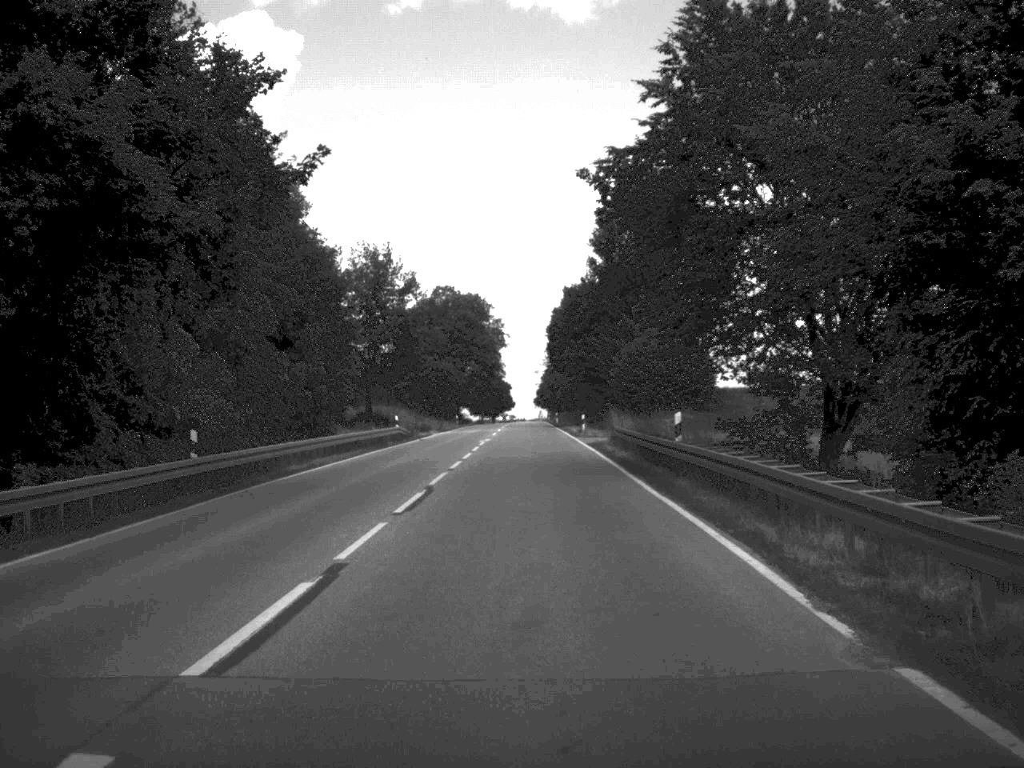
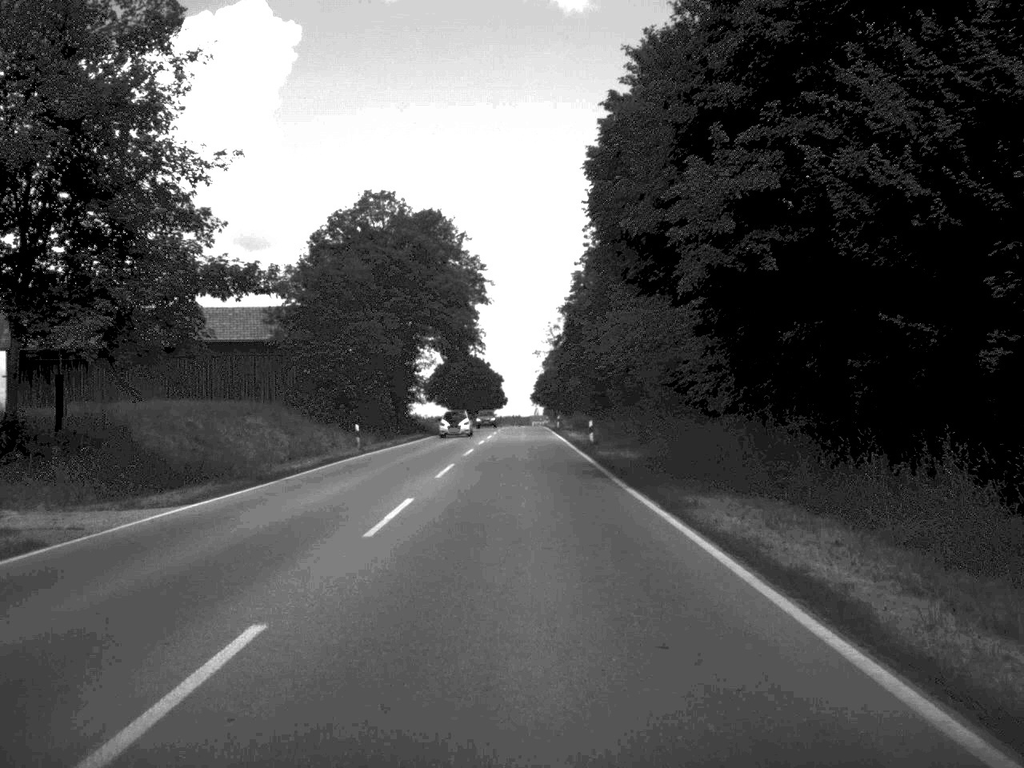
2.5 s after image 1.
(0.0, +63.4) m; 0°
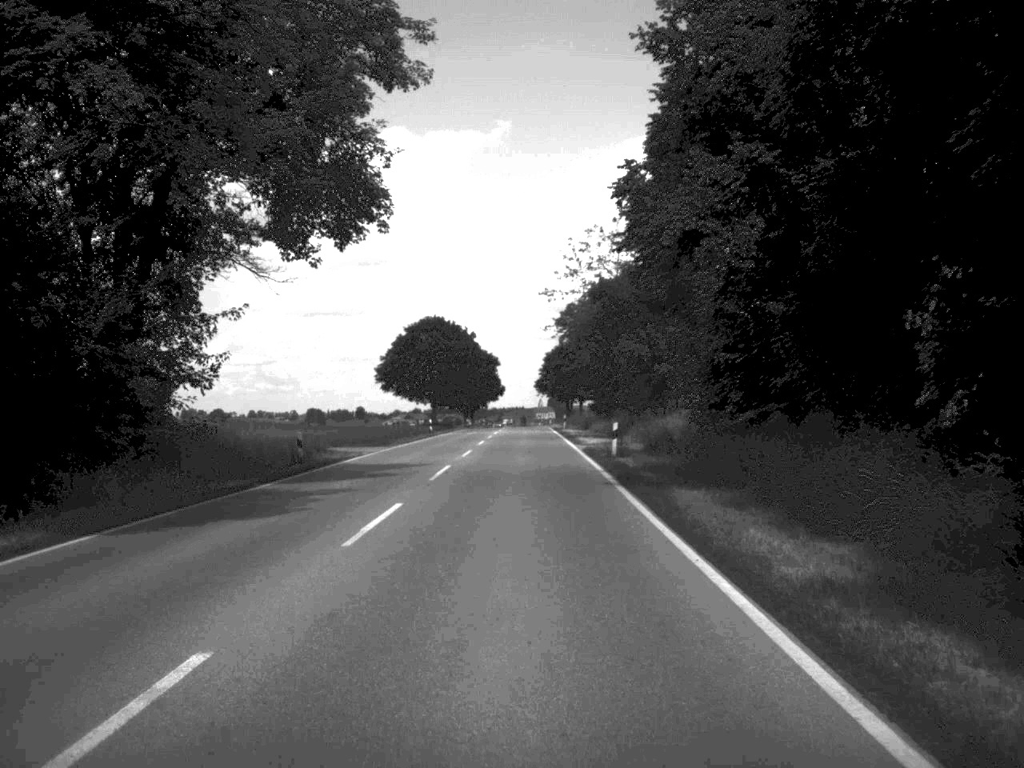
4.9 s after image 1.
(0.0, +61.7) m; 0°
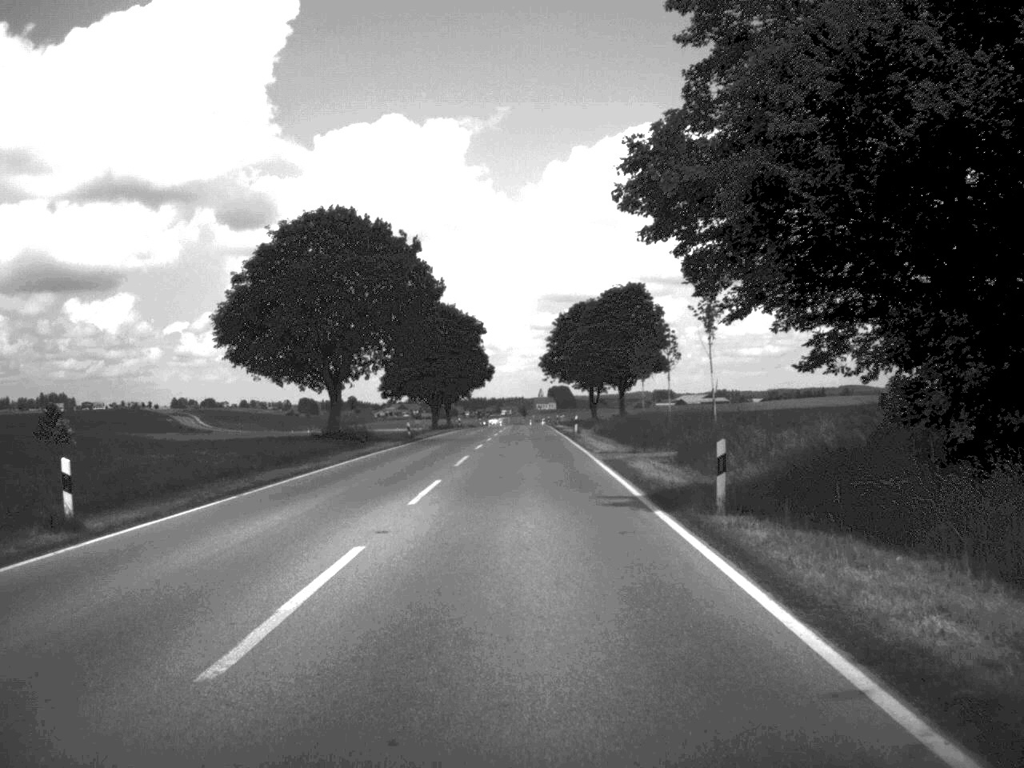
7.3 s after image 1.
(-0.2, +66.8) m; 0°
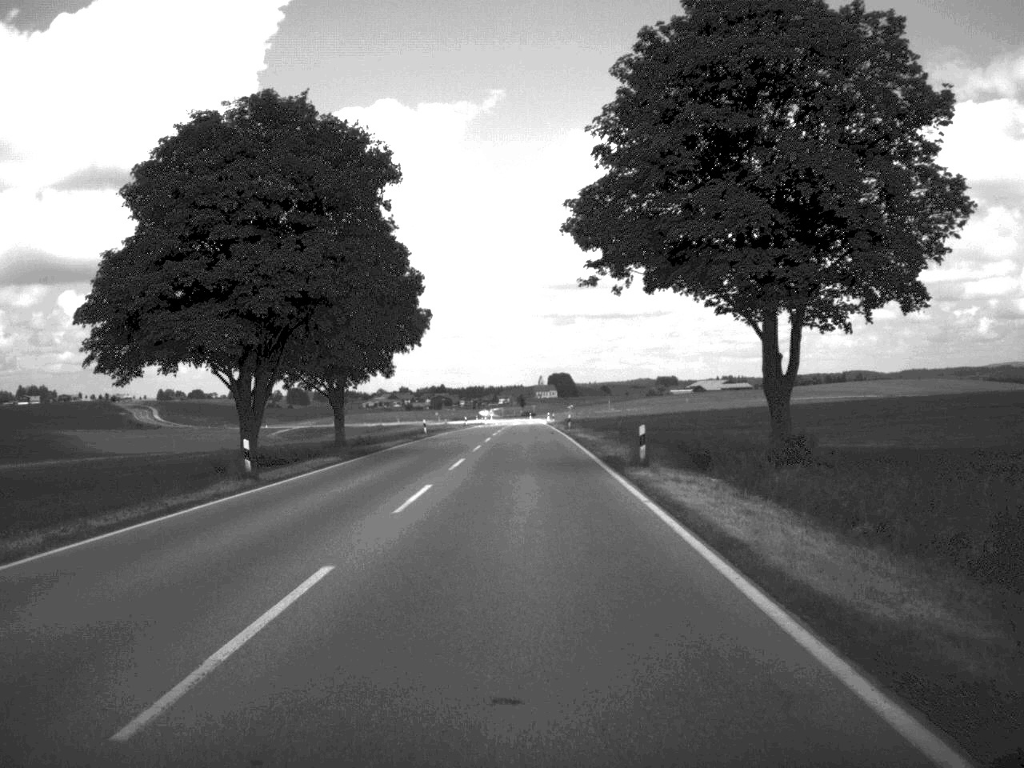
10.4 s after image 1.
(0.0, +86.3) m; 0°
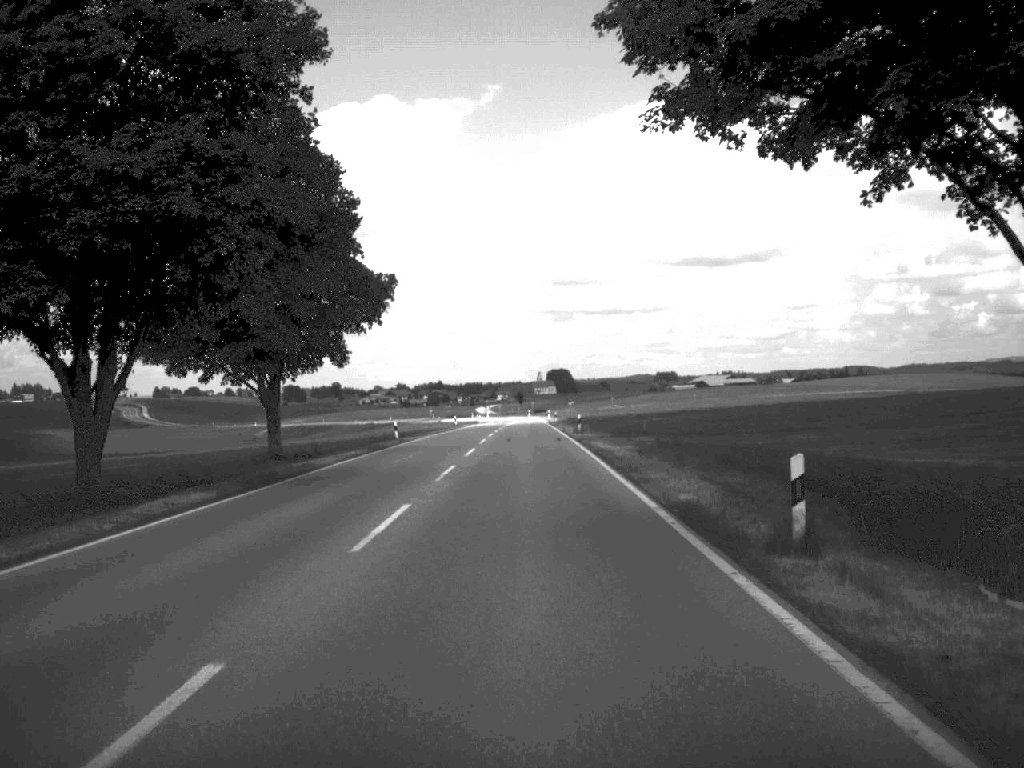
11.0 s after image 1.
(0.0, +16.4) m; 0°
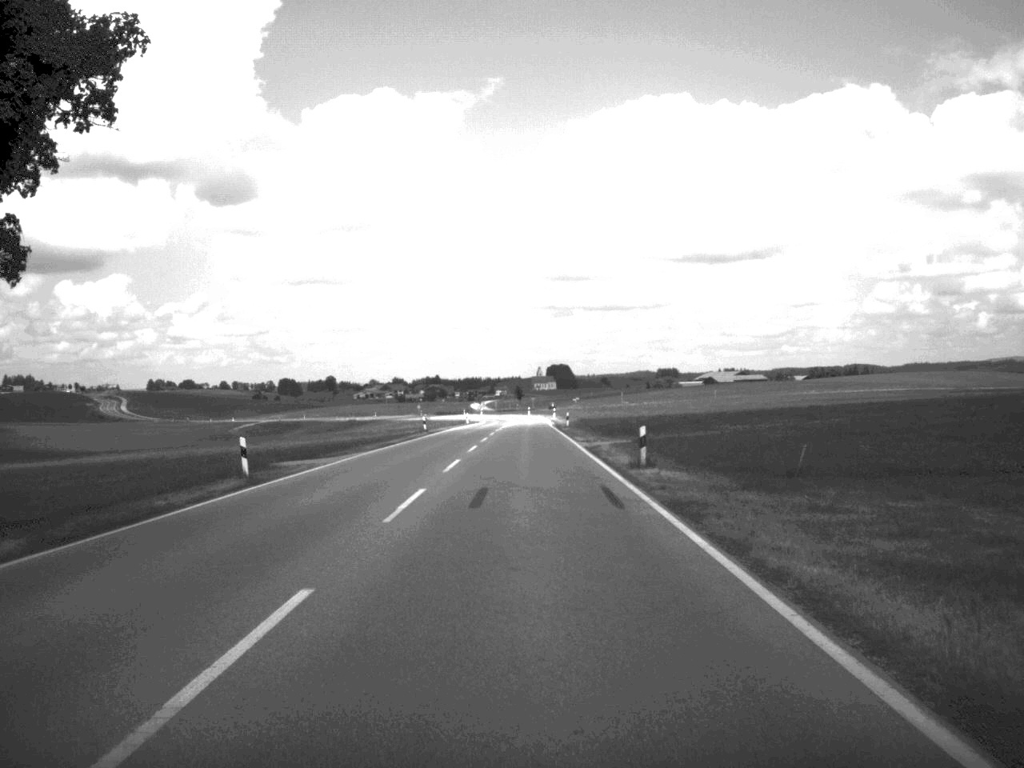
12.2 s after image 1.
(0.0, +33.1) m; 0°
